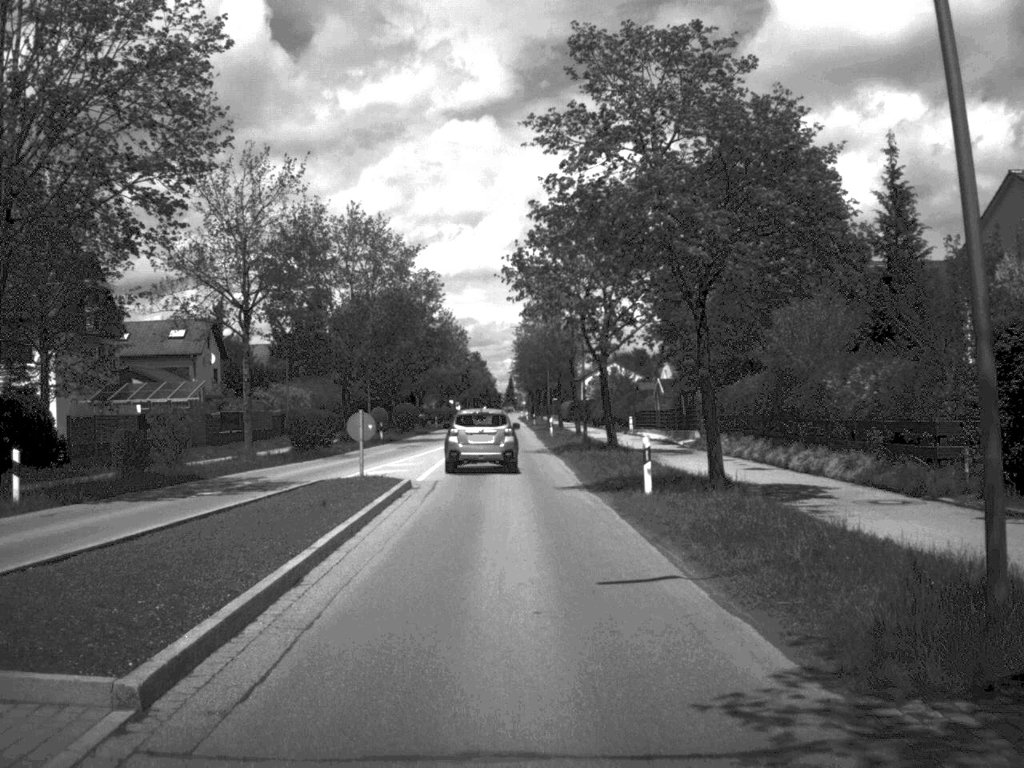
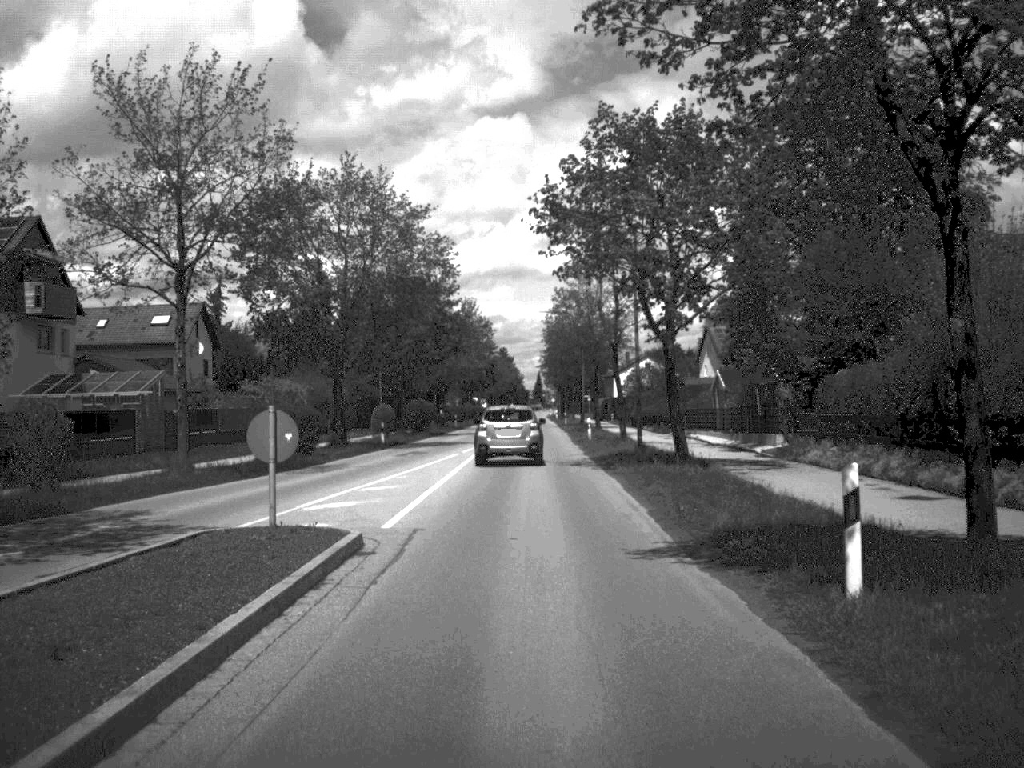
(-0.2, +11.8) m; -1°
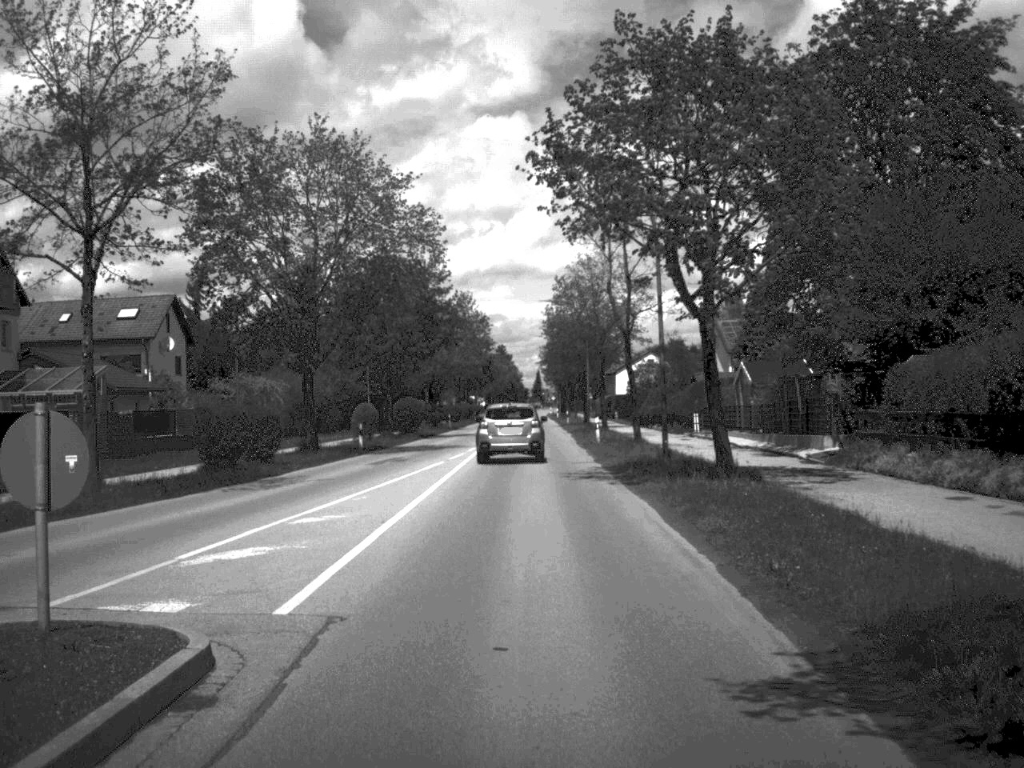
(0.0, +6.9) m; 0°
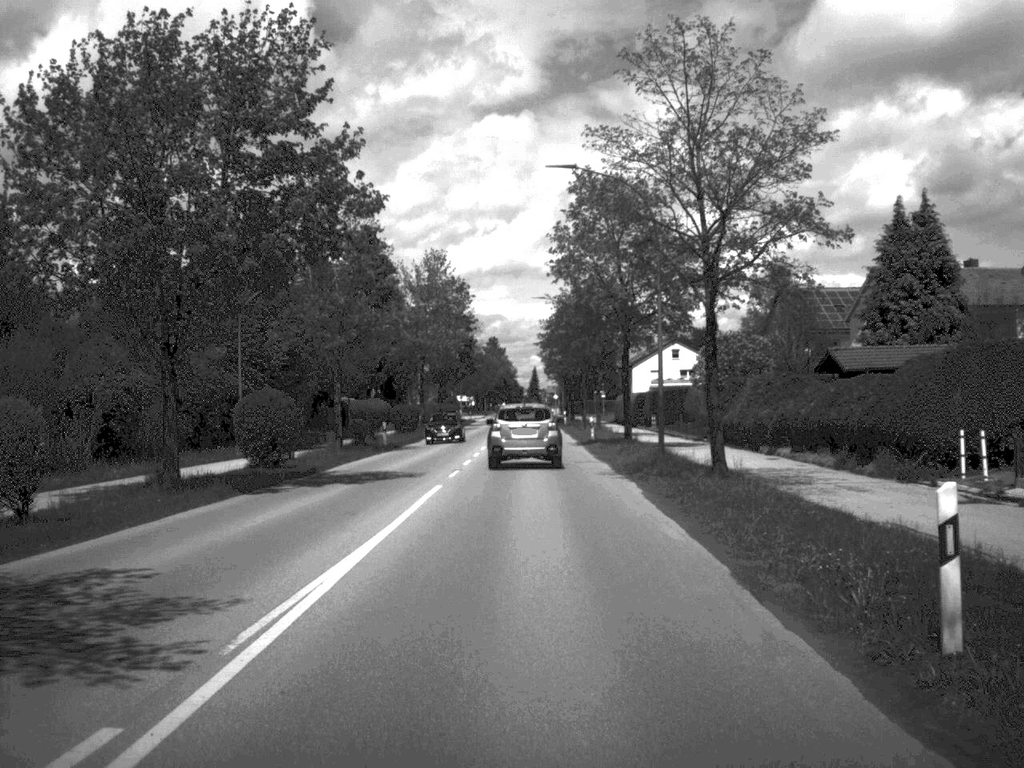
(0.0, +40.0) m; 0°
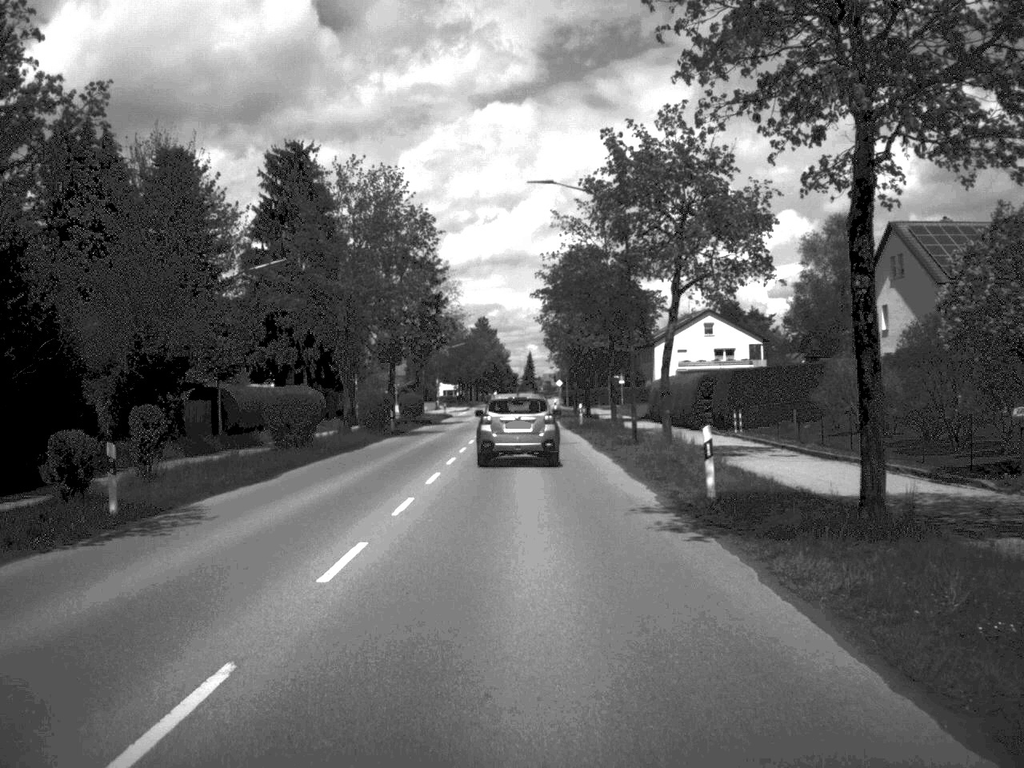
(0.0, +34.5) m; 0°
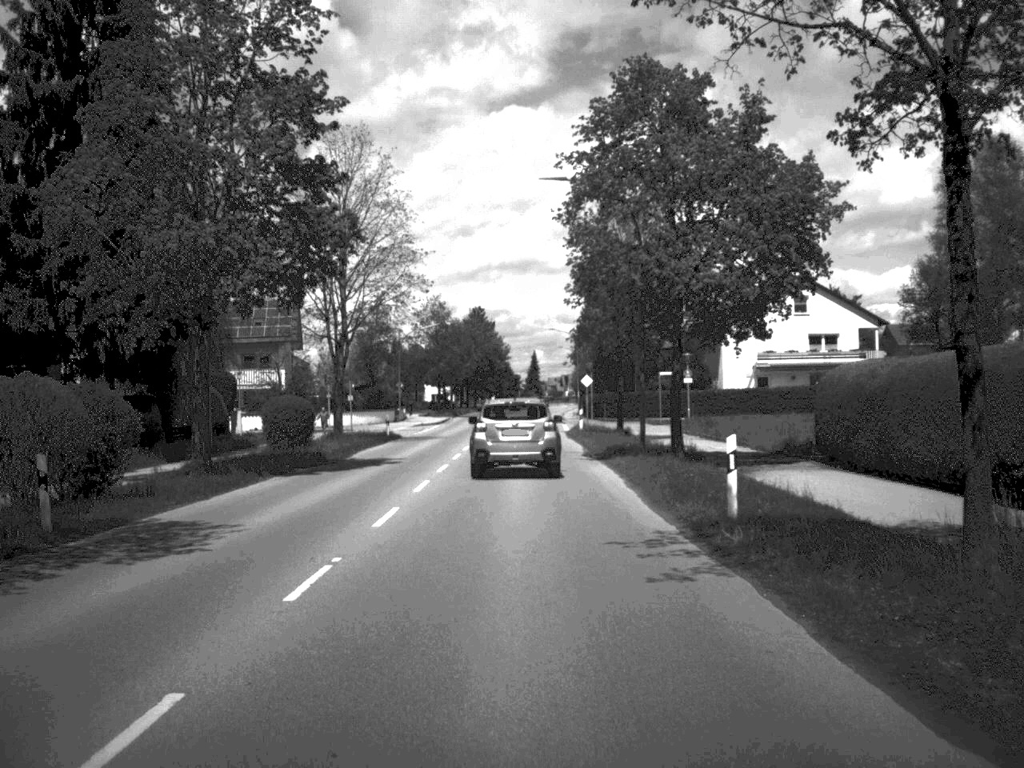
(-0.1, +42.8) m; 0°
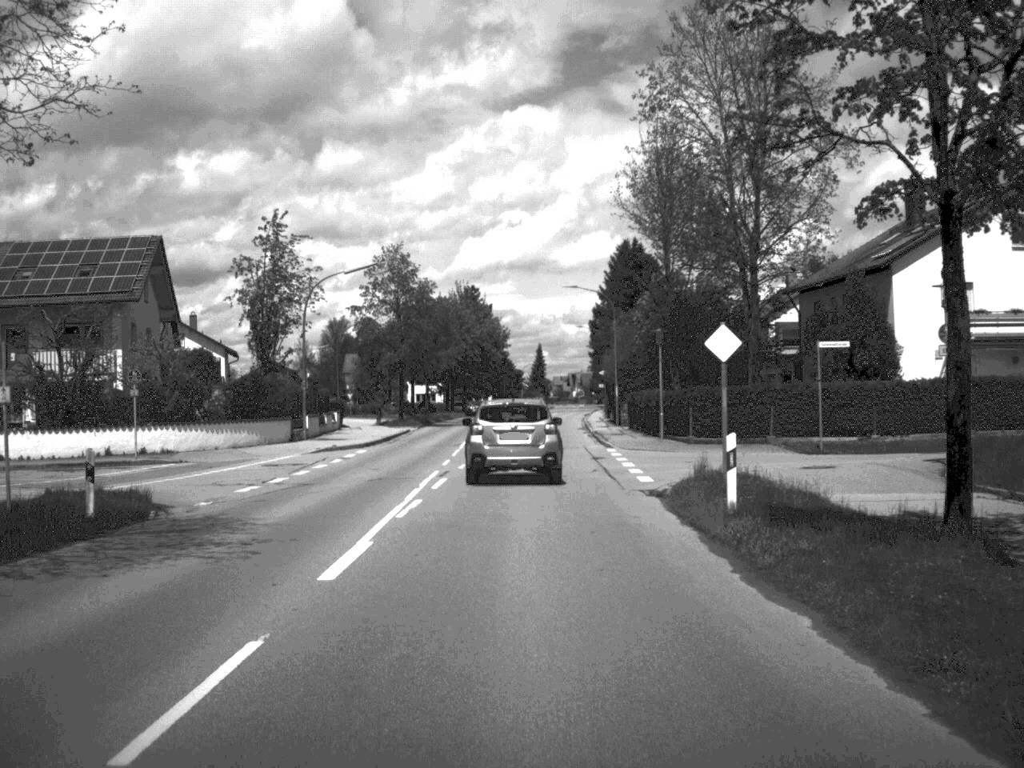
(-0.3, +40.1) m; 0°
